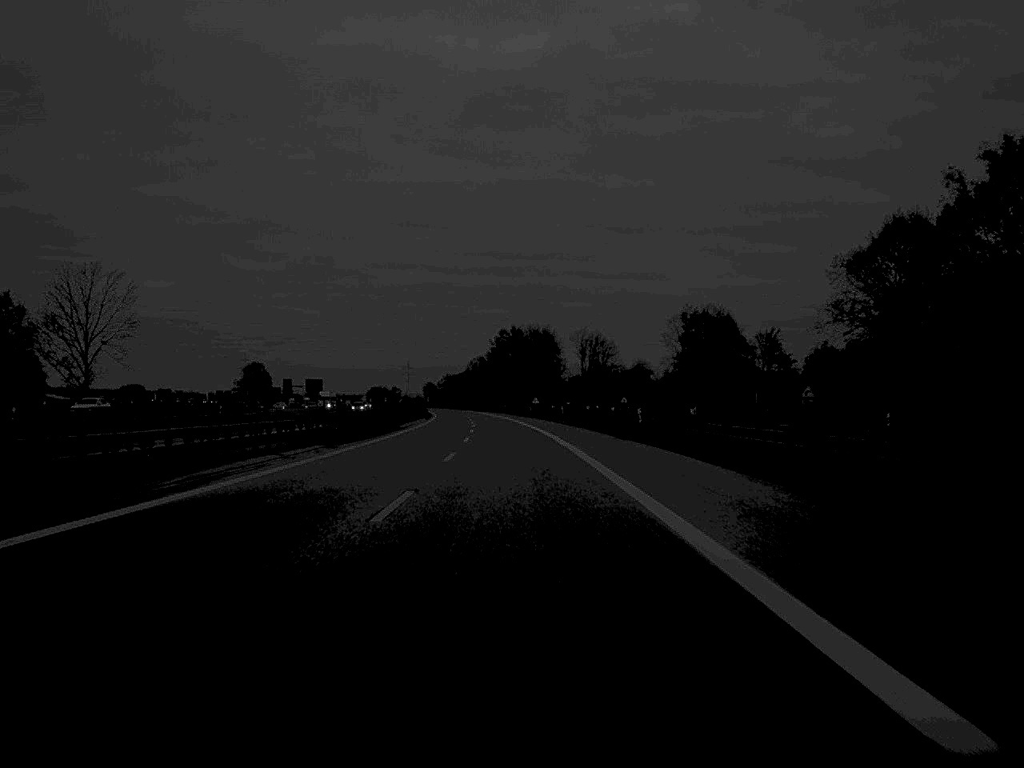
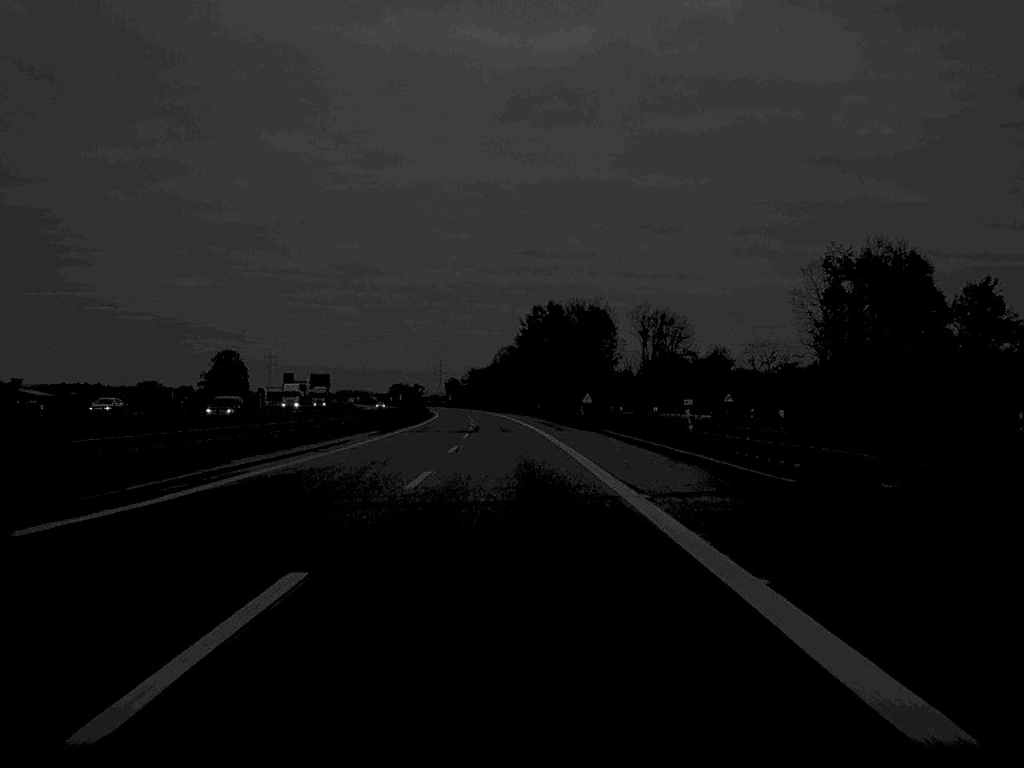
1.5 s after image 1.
(-0.9, +66.4) m; -2°
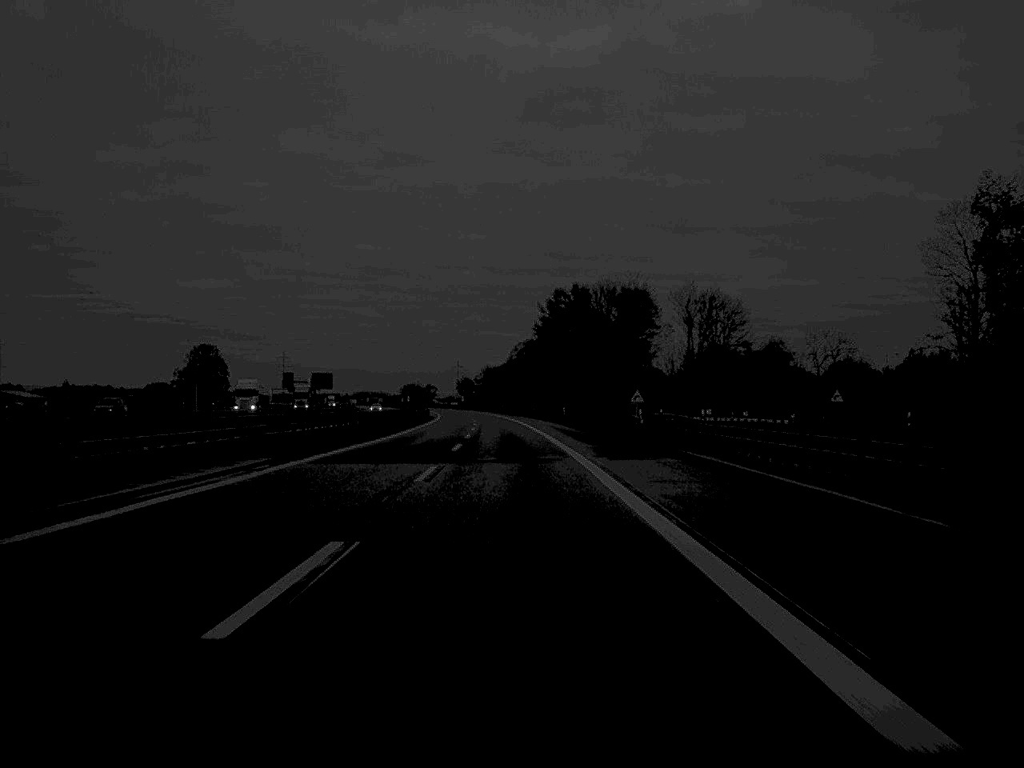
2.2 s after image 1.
(-0.2, +31.7) m; -1°
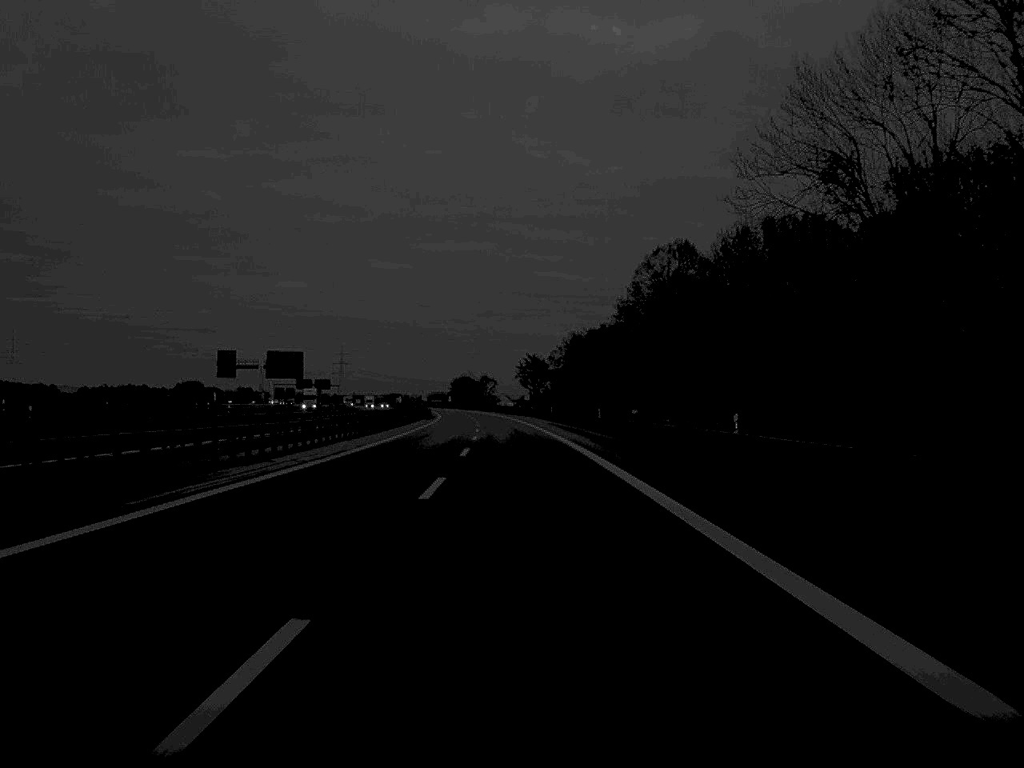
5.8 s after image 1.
(-5.9, +166.2) m; -4°
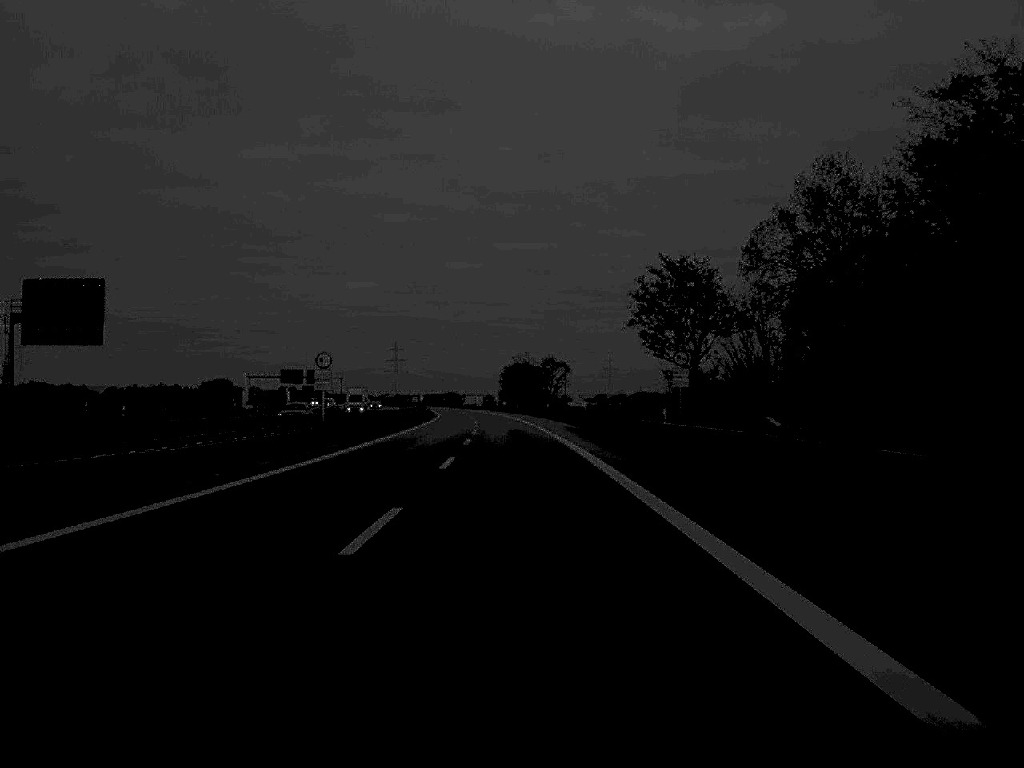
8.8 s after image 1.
(-3.7, +134.4) m; -3°
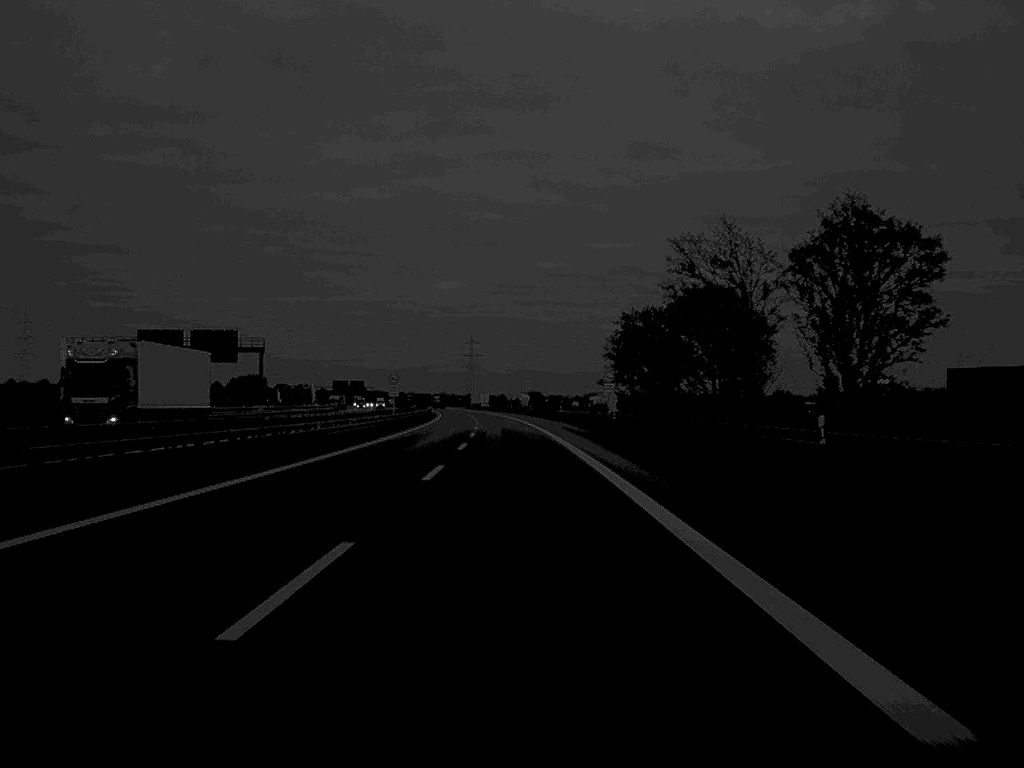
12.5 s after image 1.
(-5.6, +166.1) m; -4°
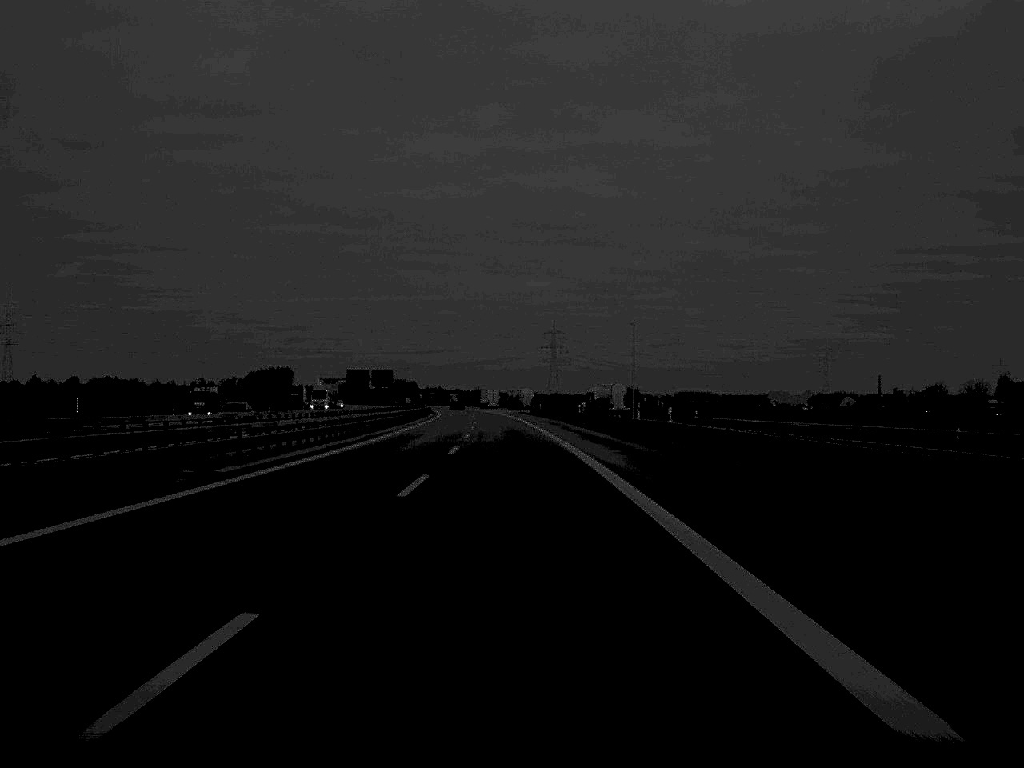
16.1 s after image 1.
(-5.4, +166.2) m; -4°
